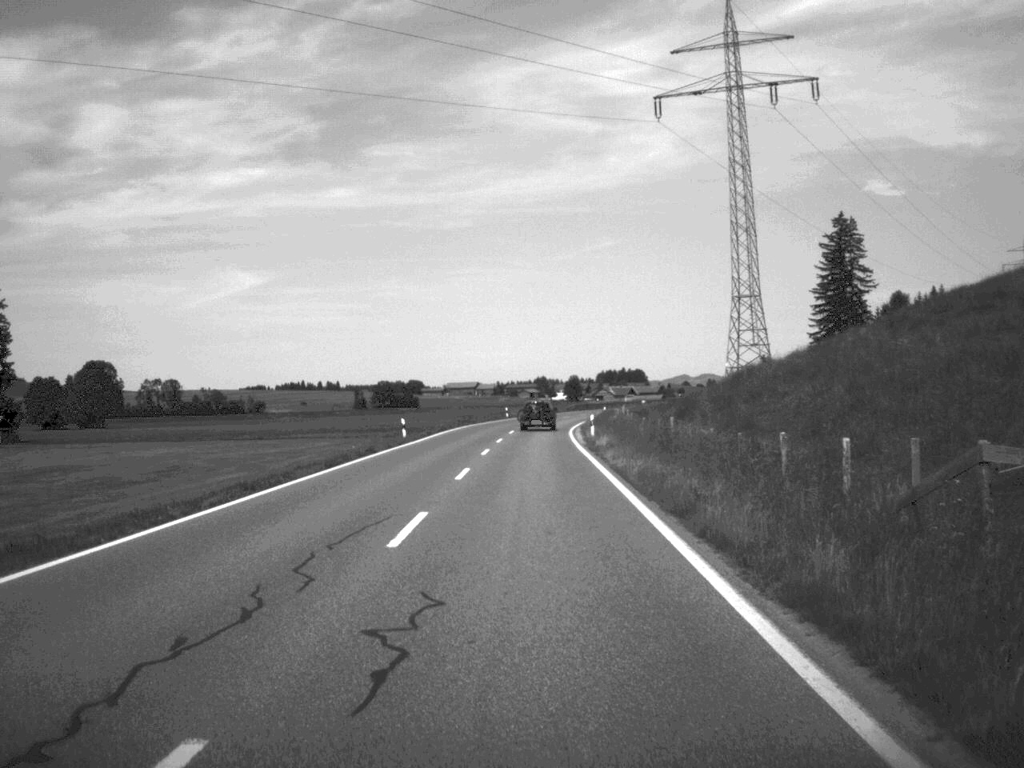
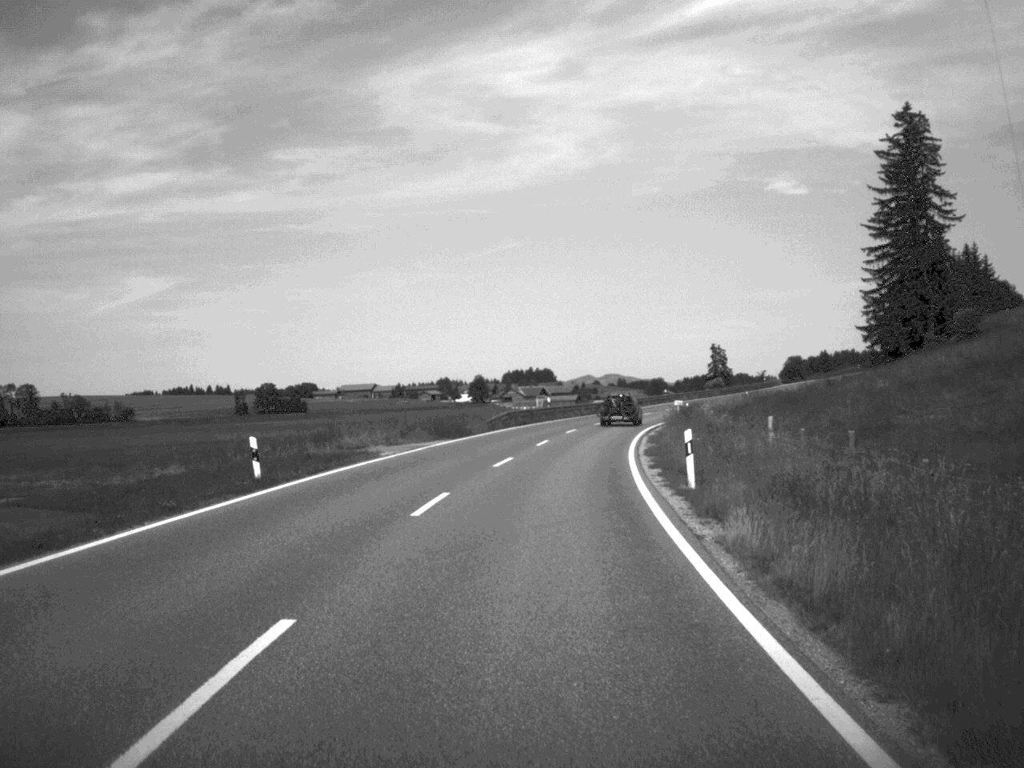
(+1.6, +78.8) m; +4°
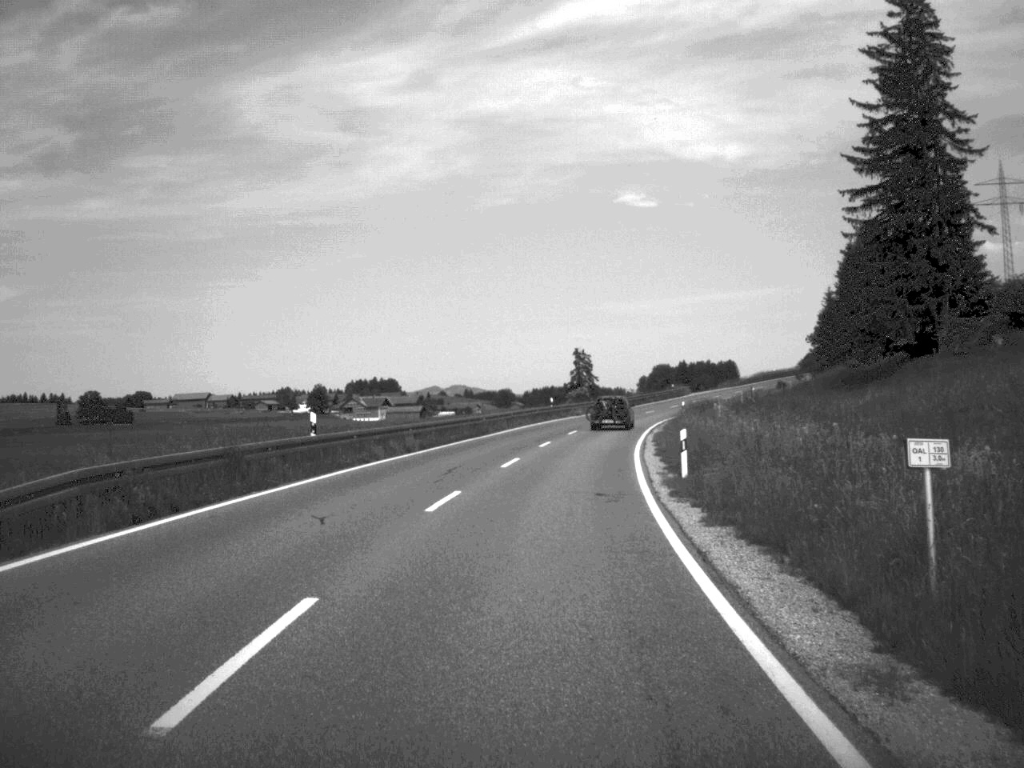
(+2.6, +45.4) m; +7°
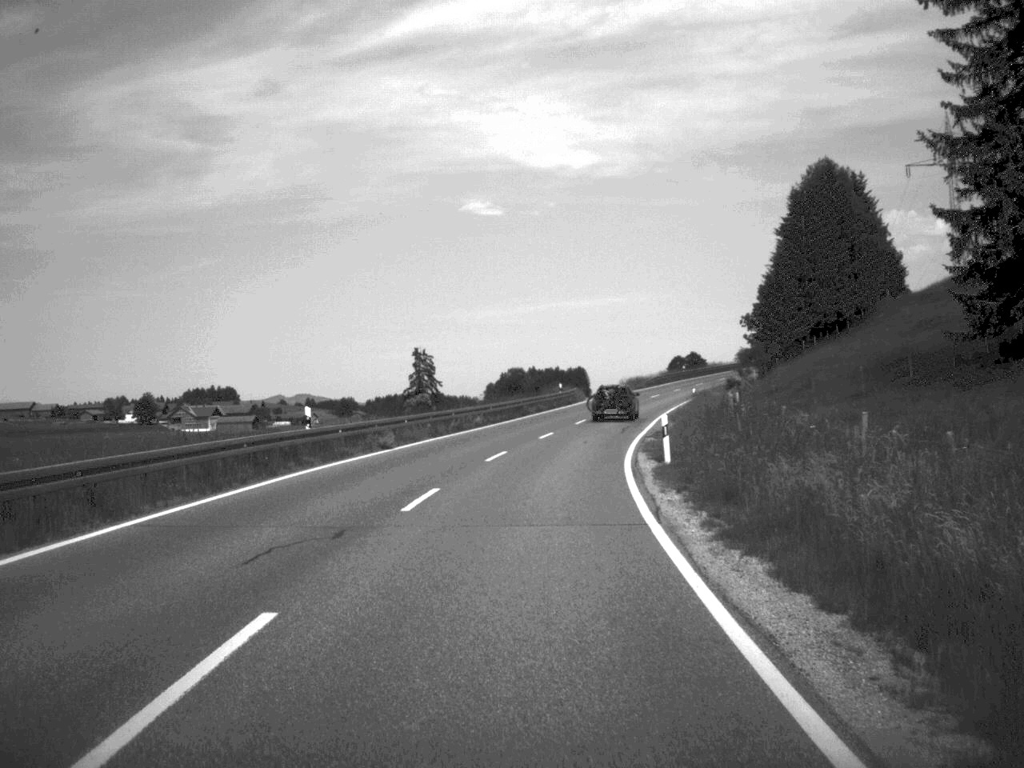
(+2.9, +47.2) m; +7°
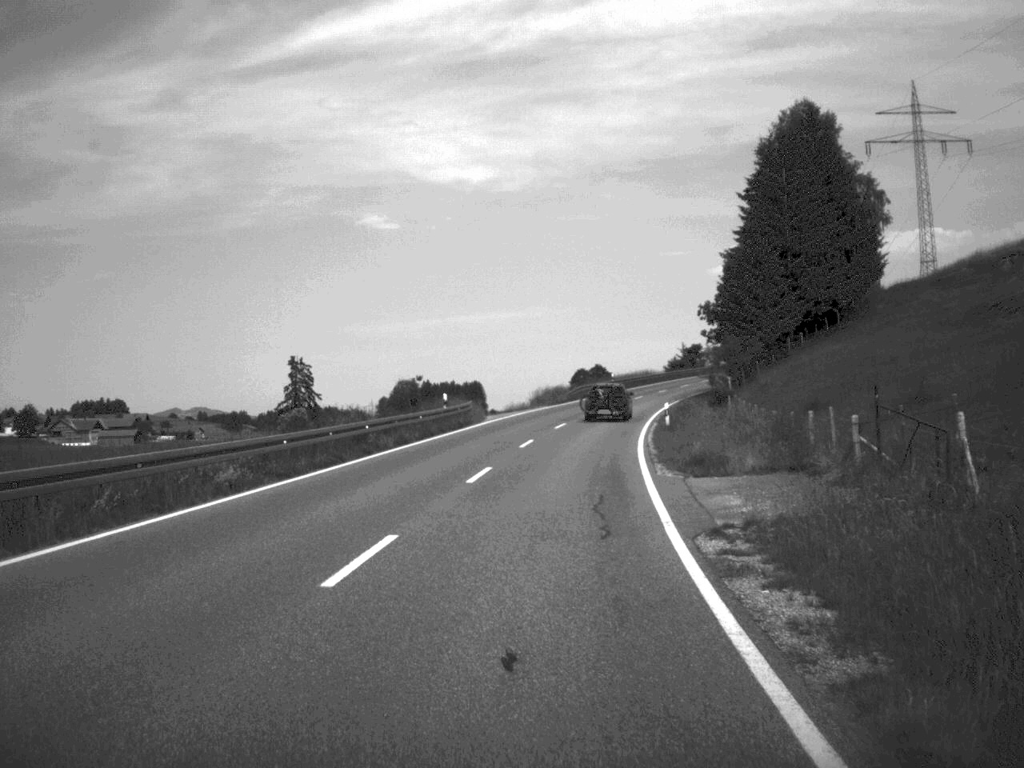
(+1.2, +29.3) m; +5°
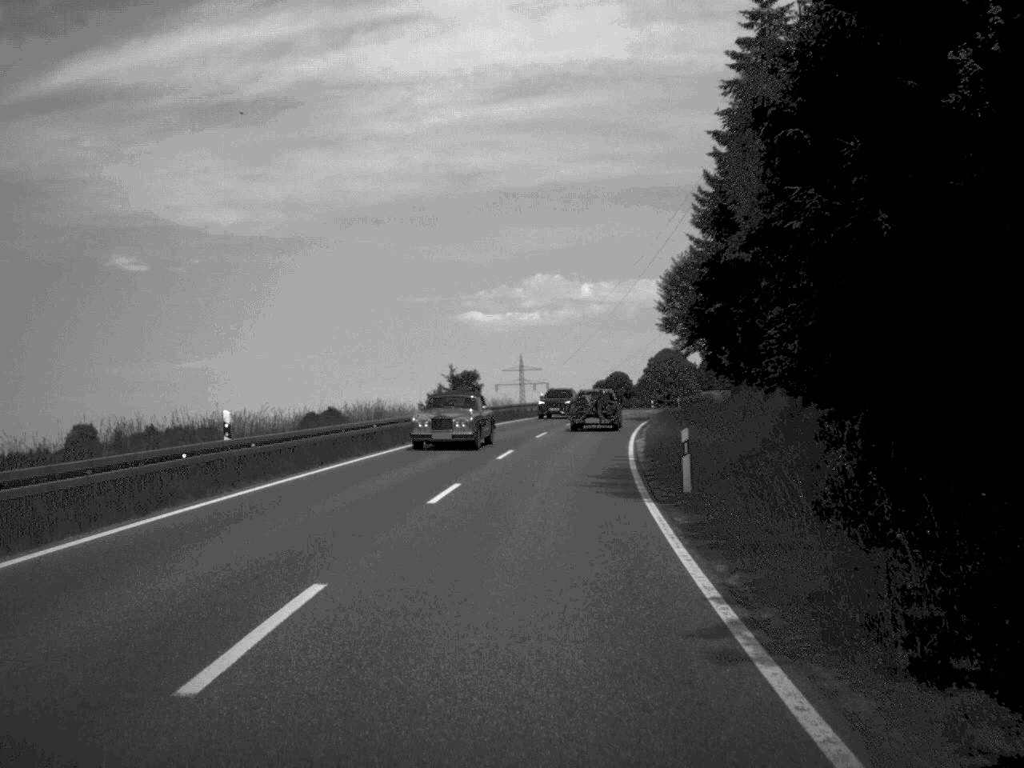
(+7.1, +73.0) m; +11°
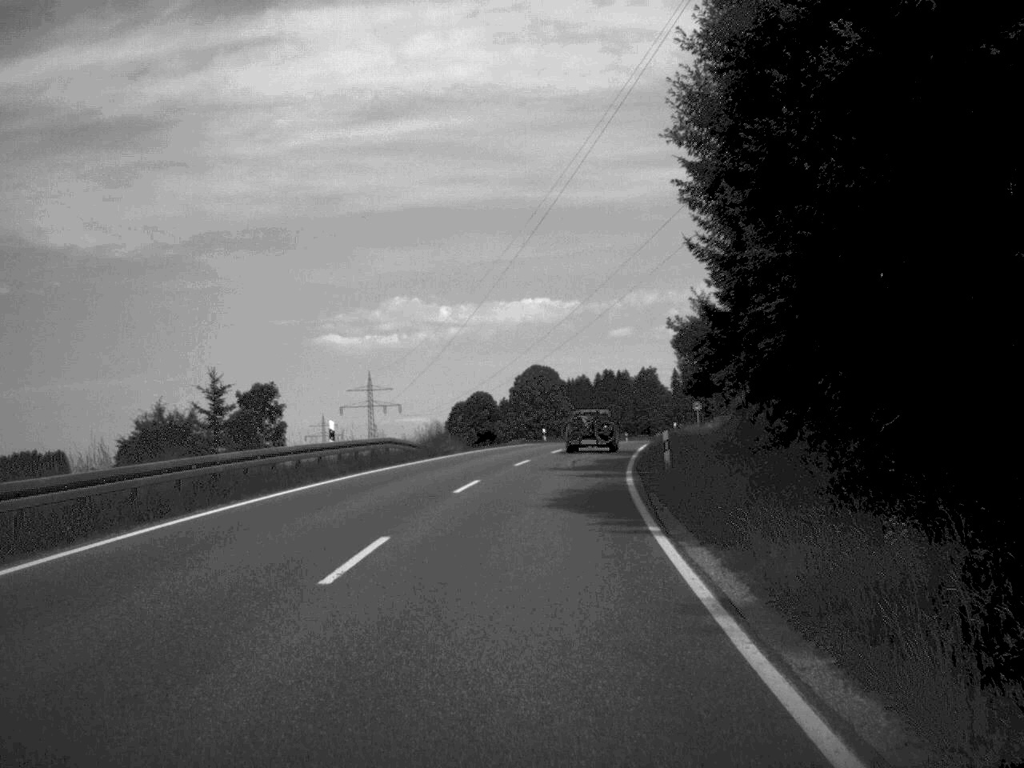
(+2.1, +41.8) m; +6°
